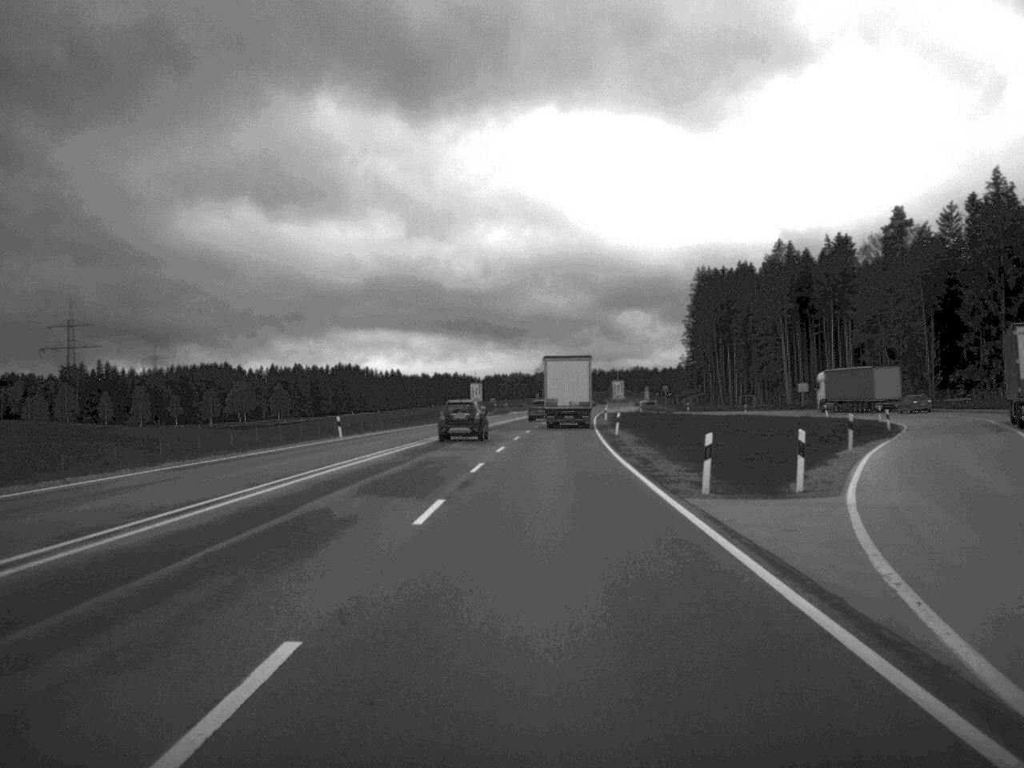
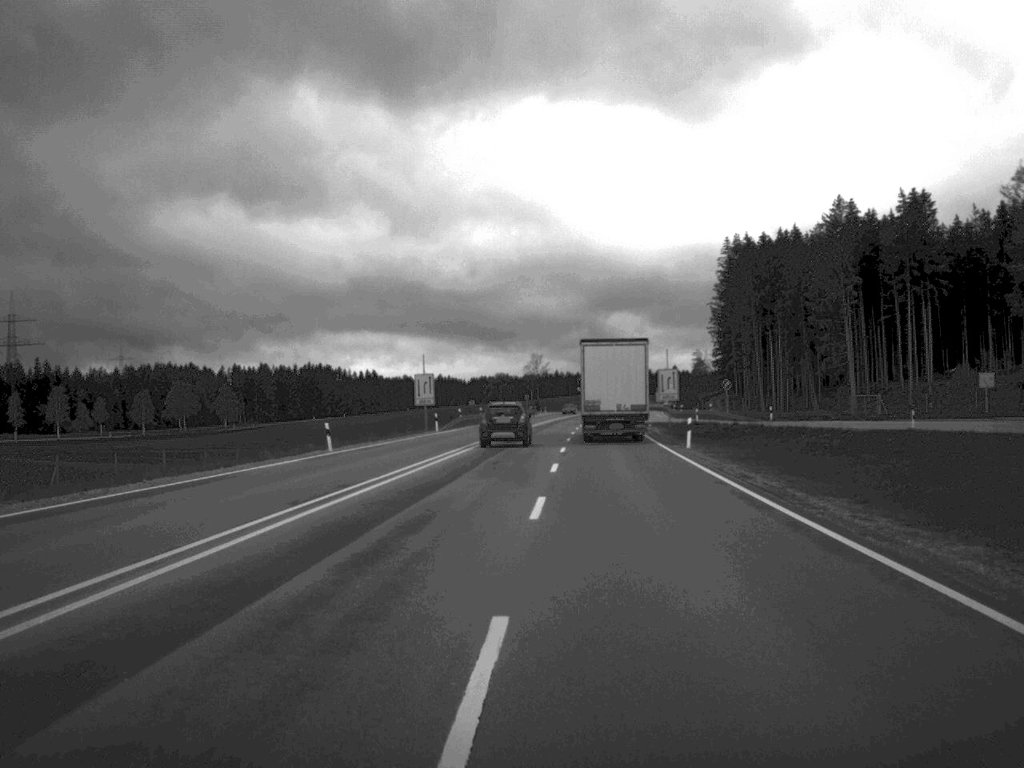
(+0.2, +58.3) m; 0°
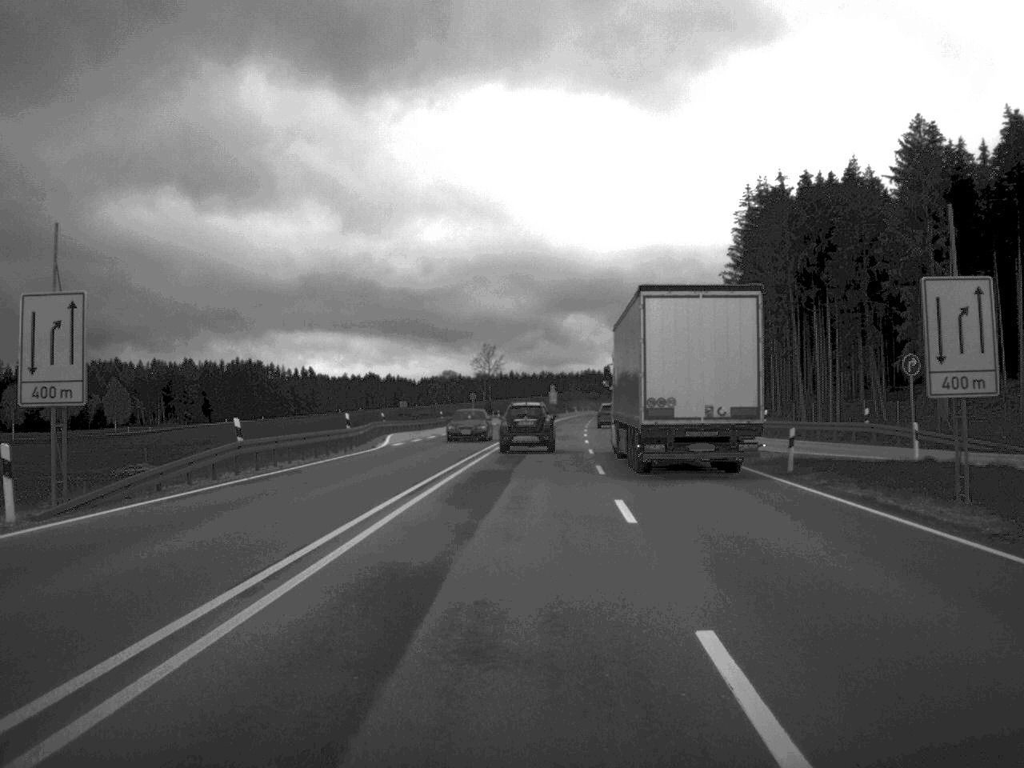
(+1.0, +60.3) m; +2°
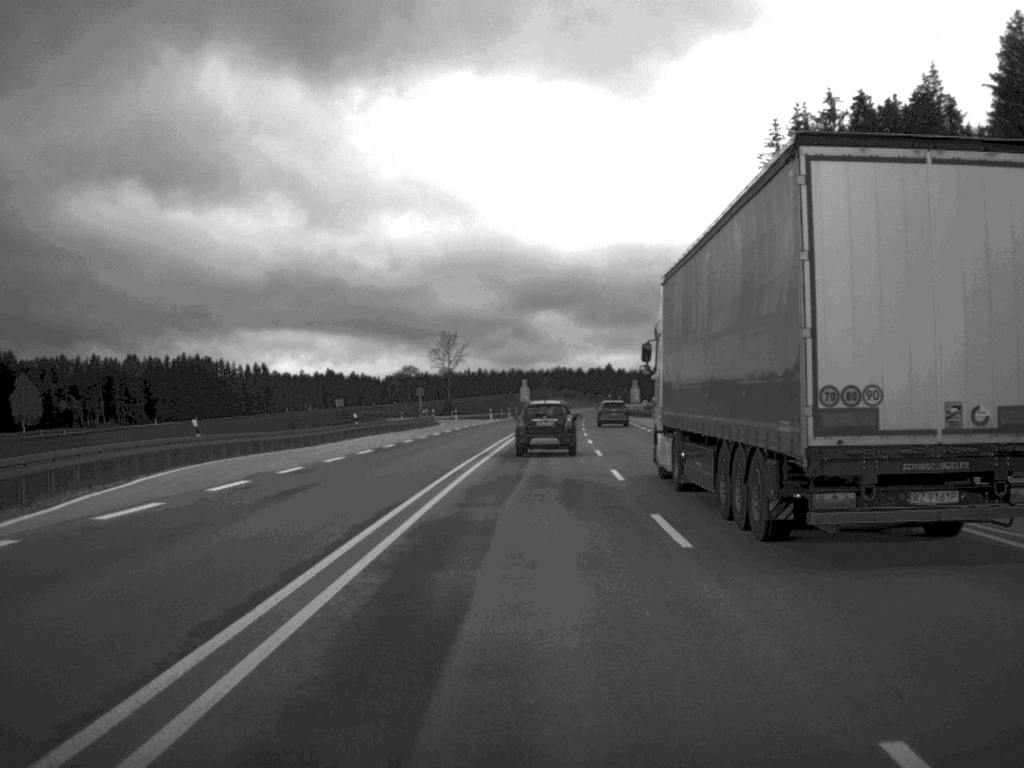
(+0.4, +38.8) m; +1°
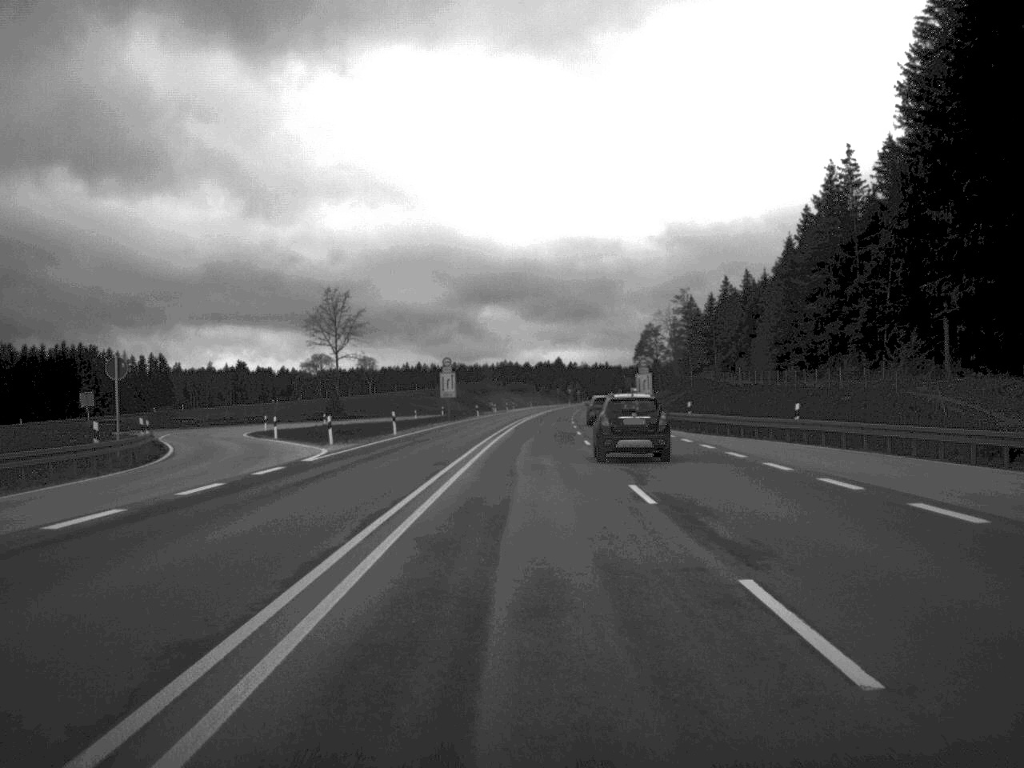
(+1.6, +78.6) m; +2°
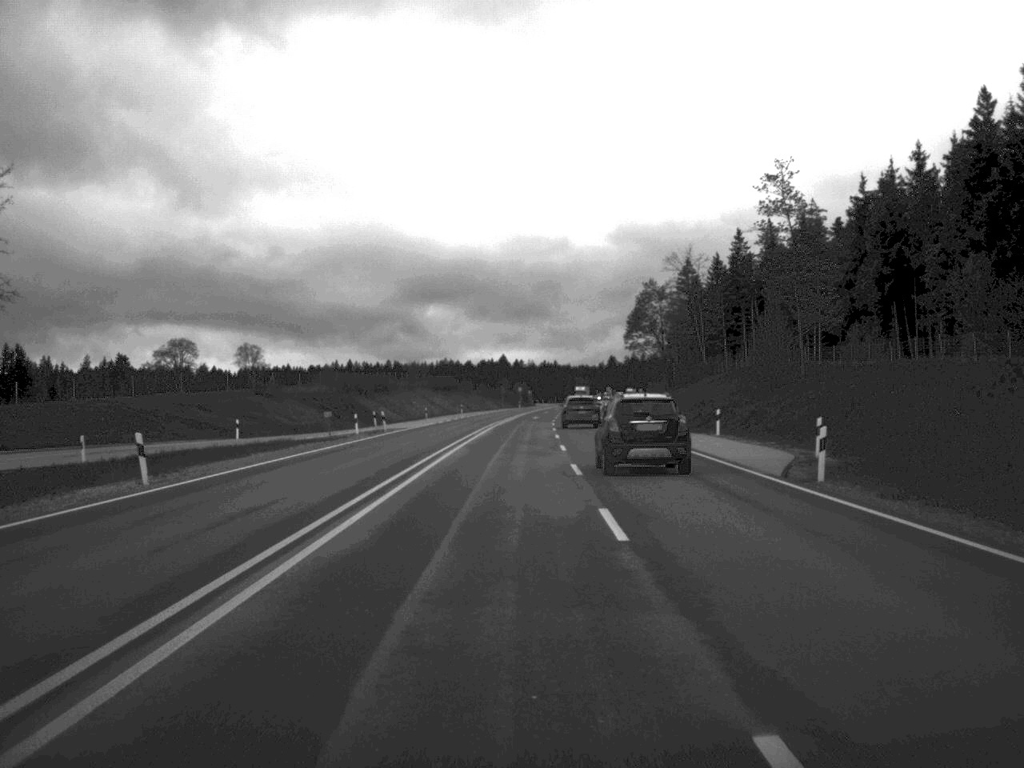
(+2.0, +88.0) m; +2°
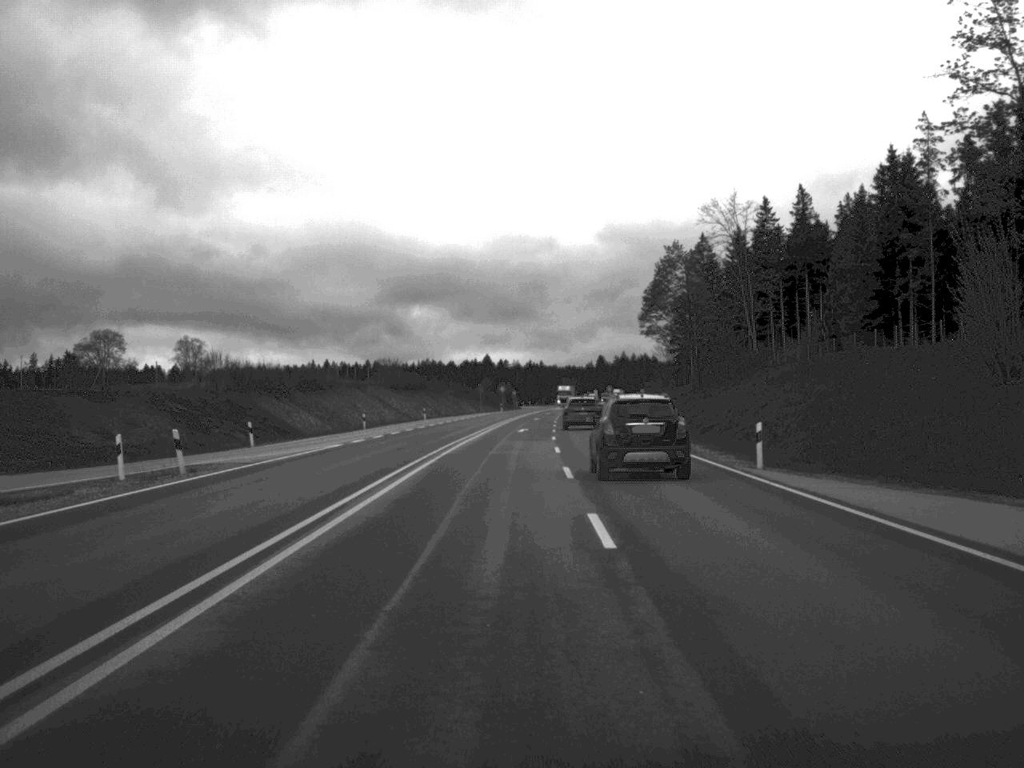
(+0.2, +36.4) m; +1°
